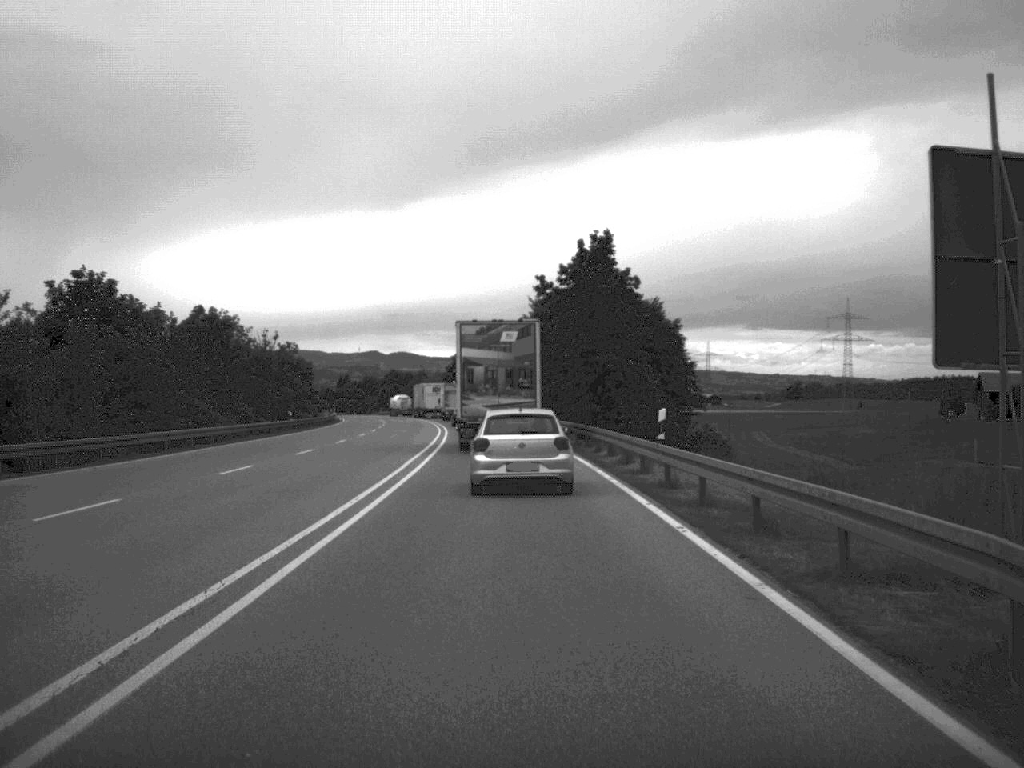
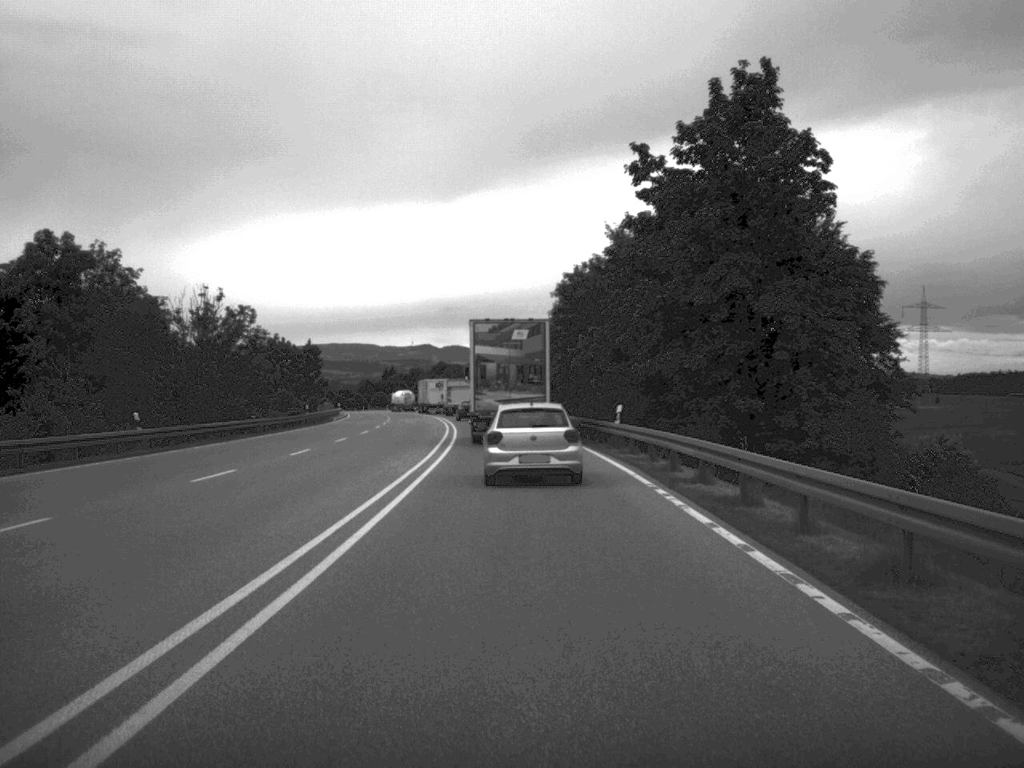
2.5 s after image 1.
(-1.0, +40.0) m; -3°
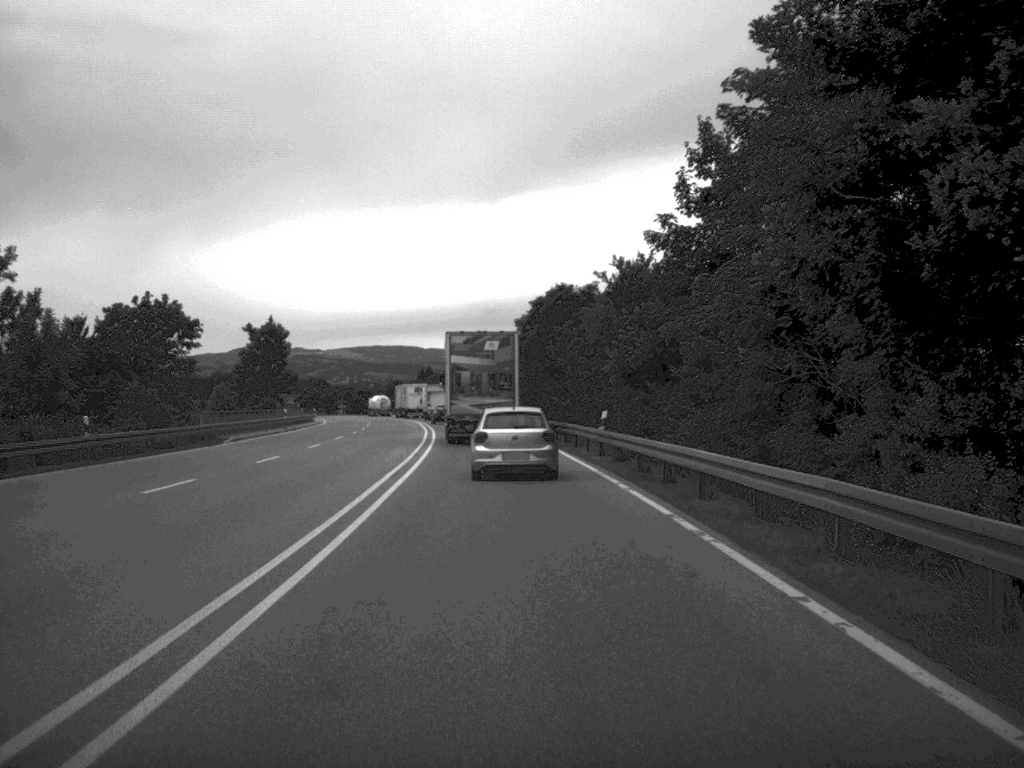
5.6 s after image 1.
(-0.9, +49.5) m; -2°
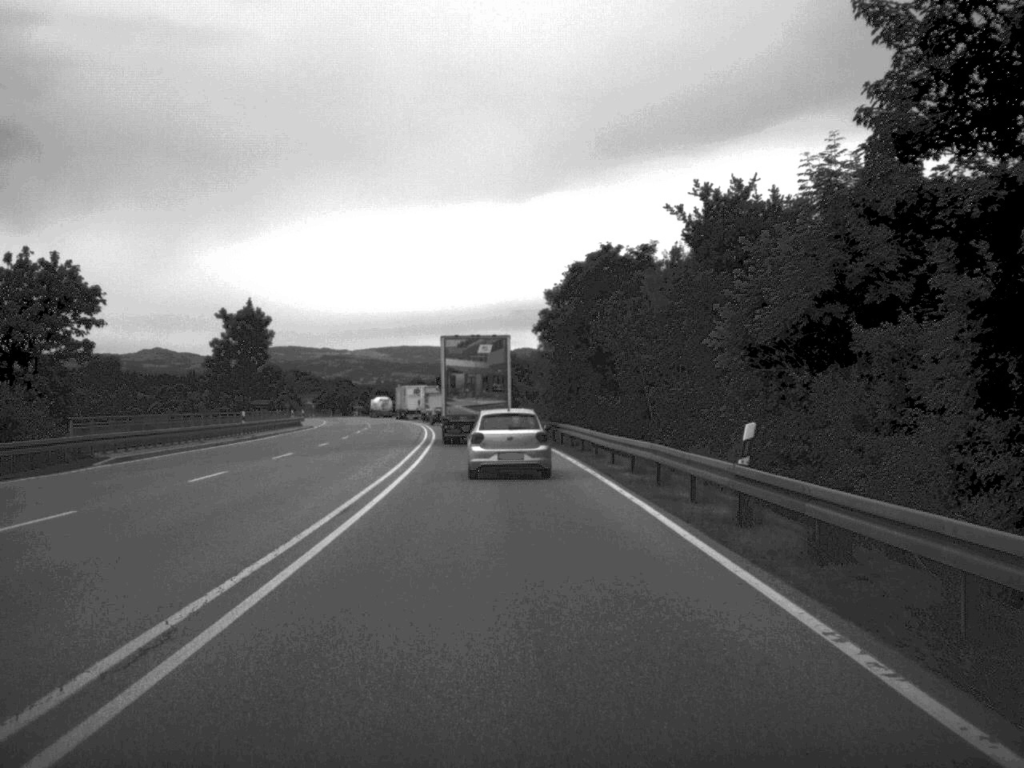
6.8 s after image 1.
(-0.2, +19.6) m; -1°
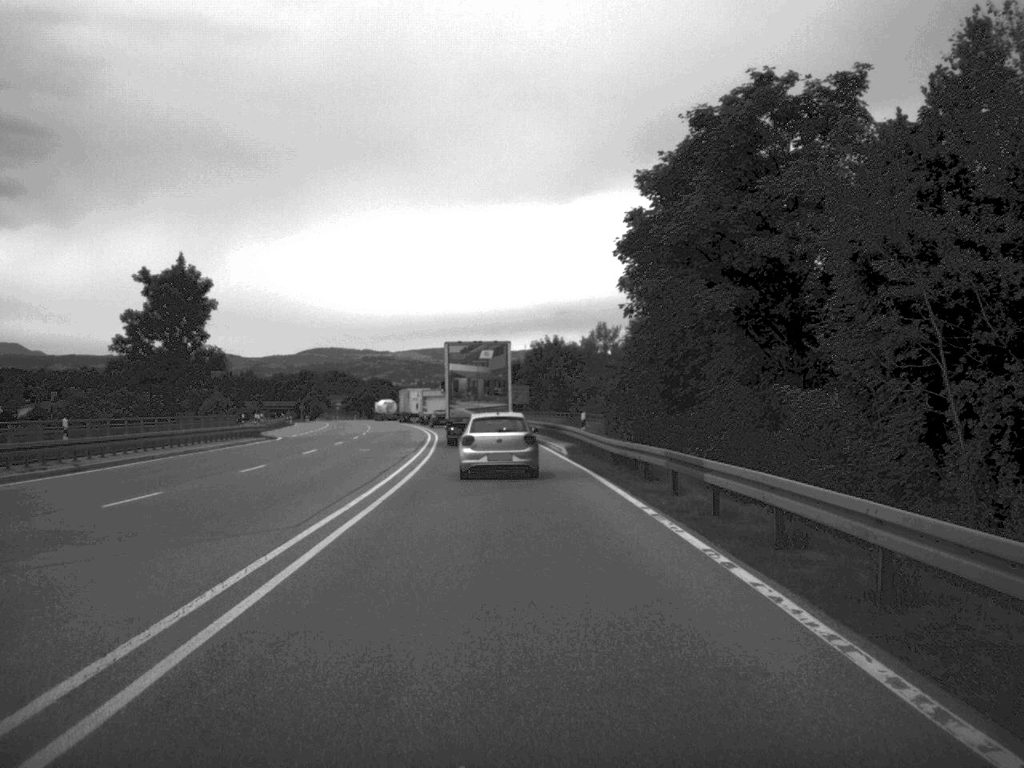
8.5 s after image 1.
(-0.6, +30.0) m; -2°
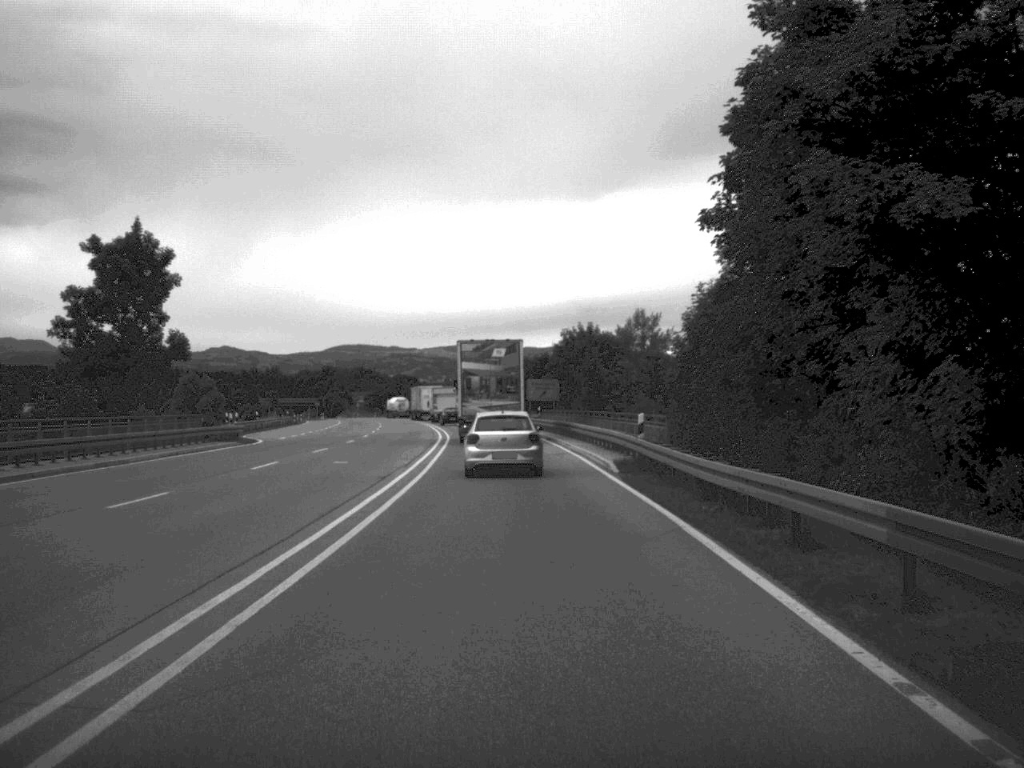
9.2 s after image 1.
(-0.1, +12.1) m; -1°
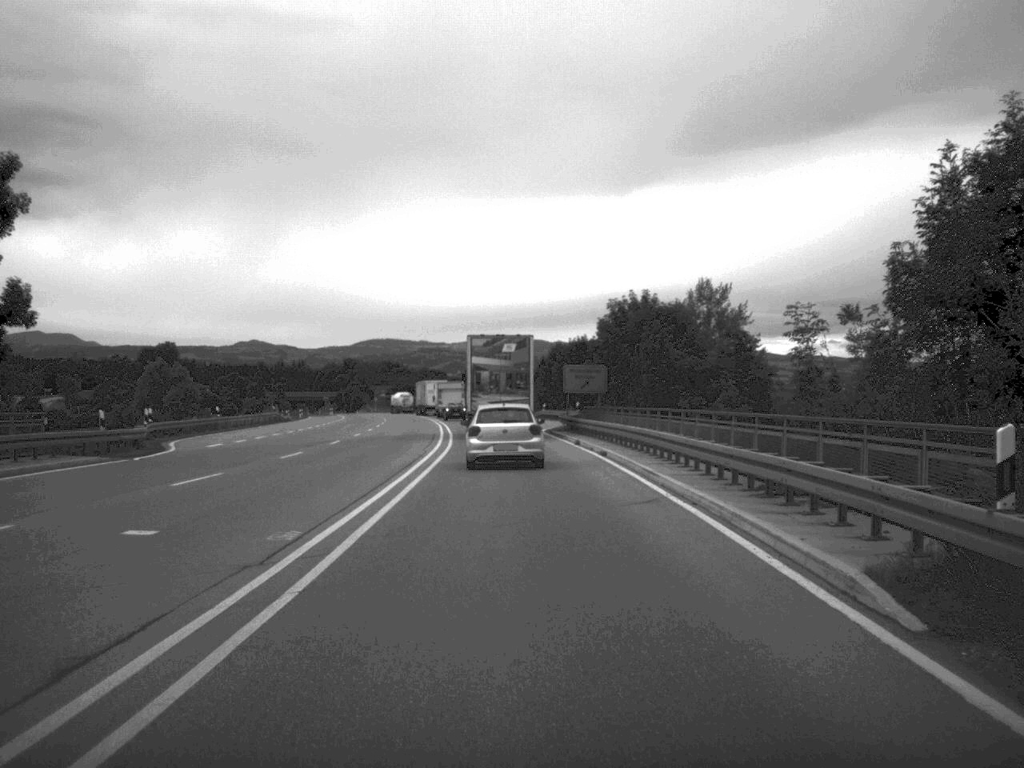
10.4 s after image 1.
(-0.3, +20.6) m; -1°
